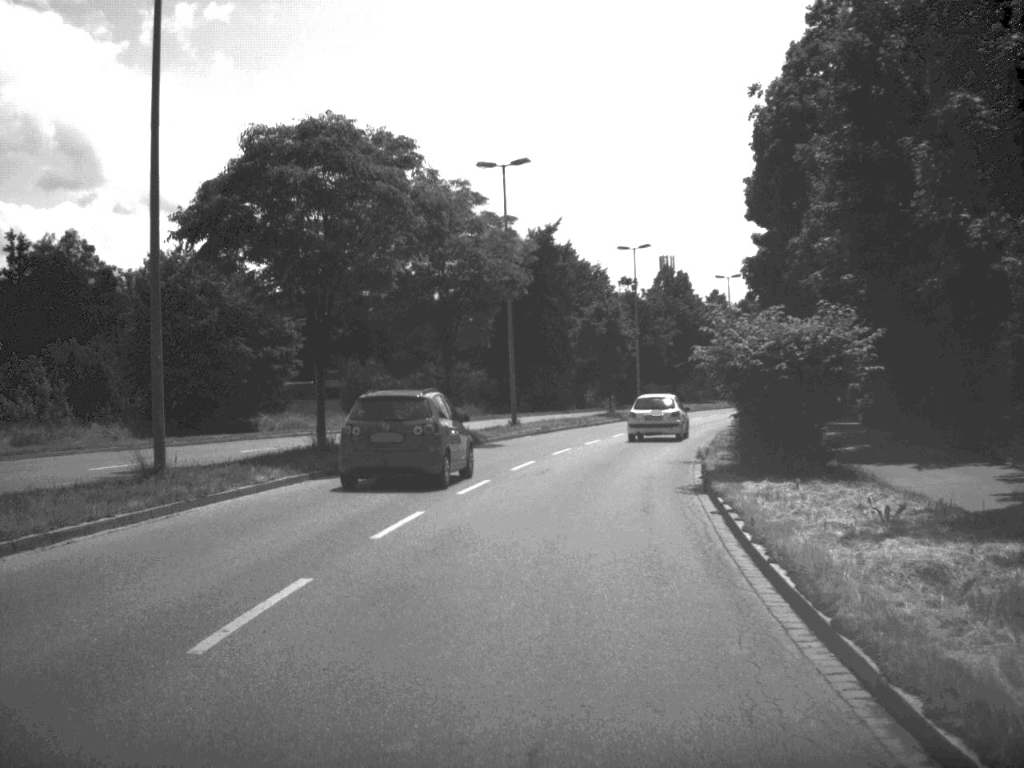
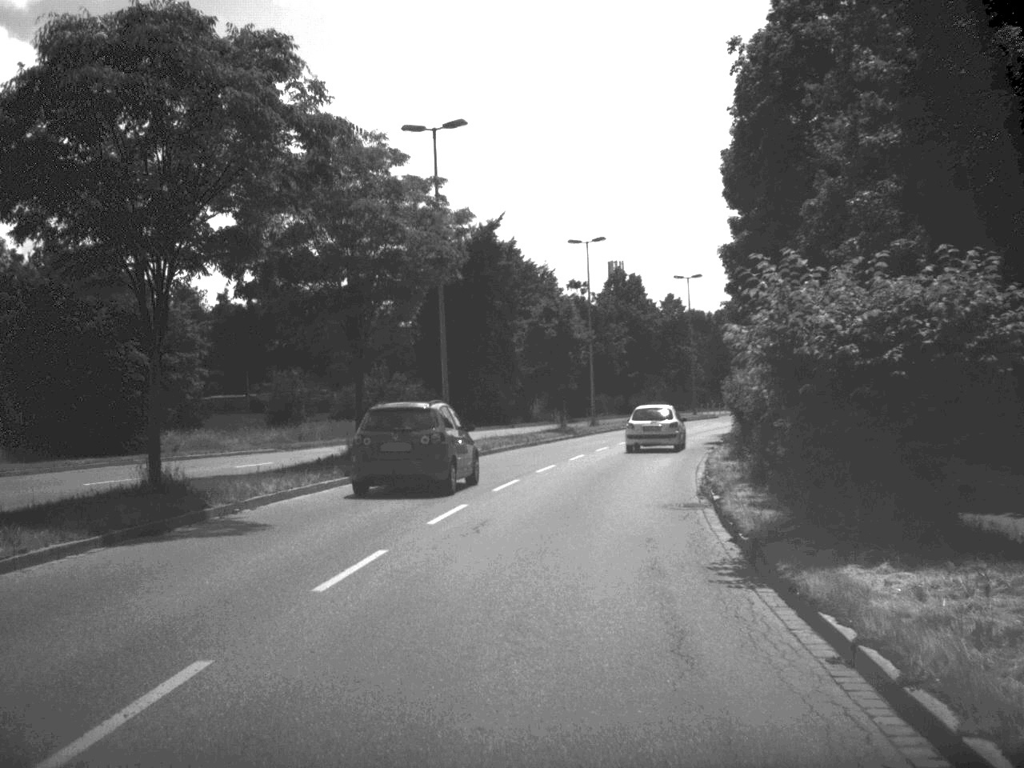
(+0.2, +8.8) m; +2°
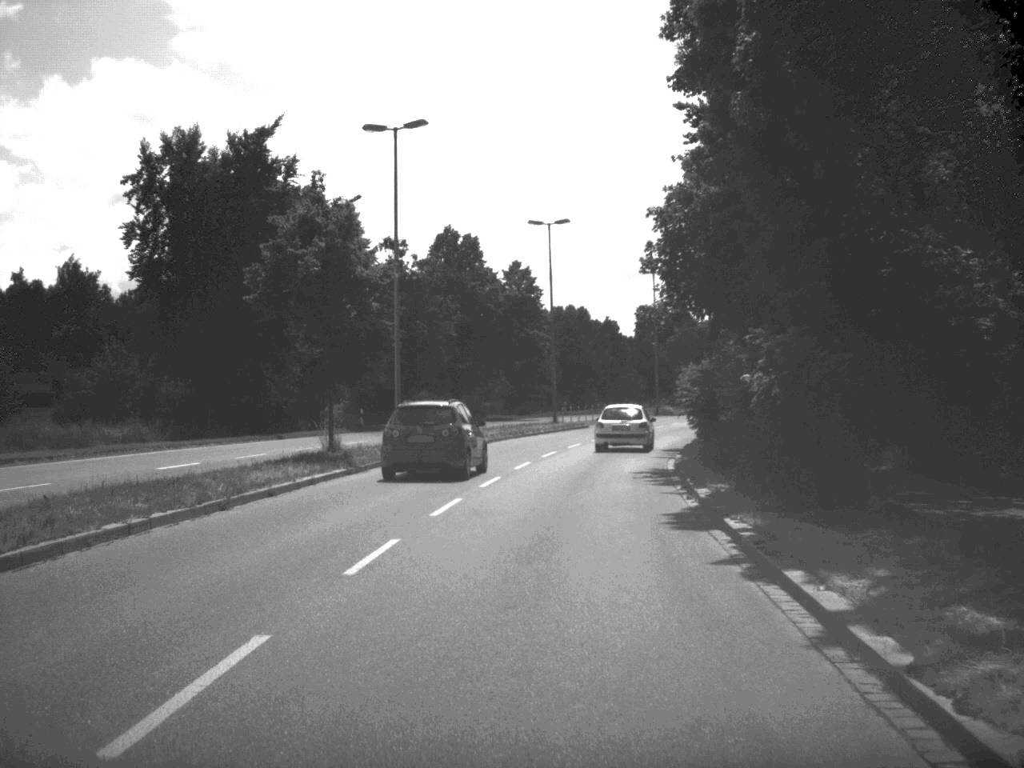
(+2.0, +28.5) m; +7°
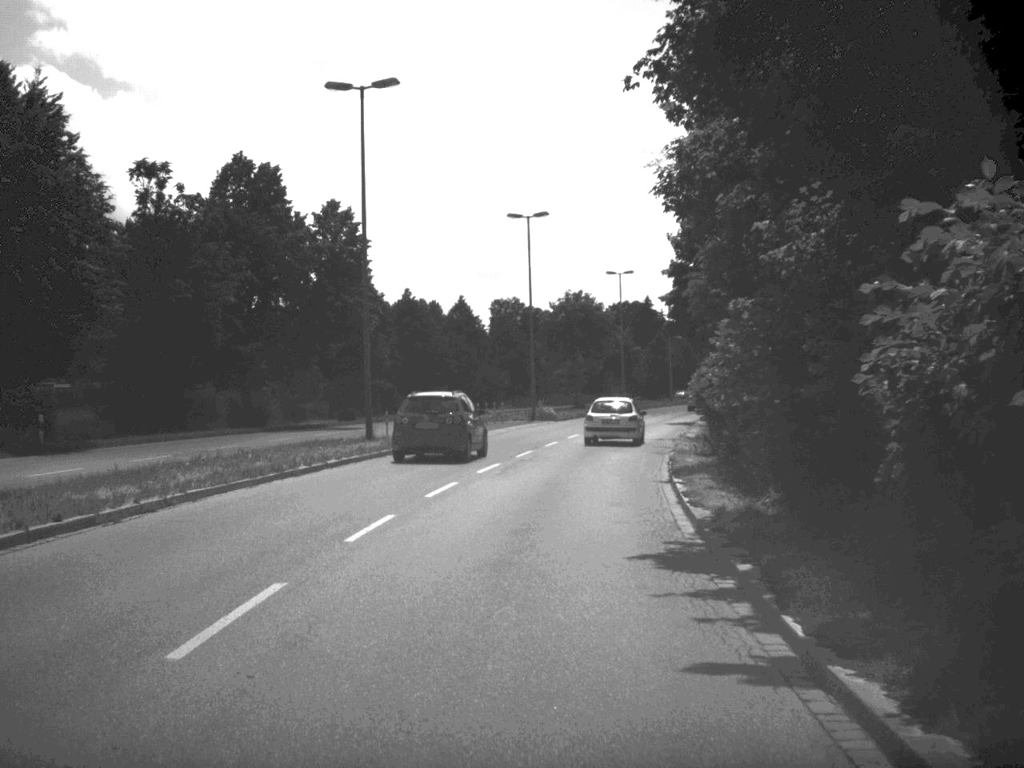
(+1.5, +27.4) m; +6°
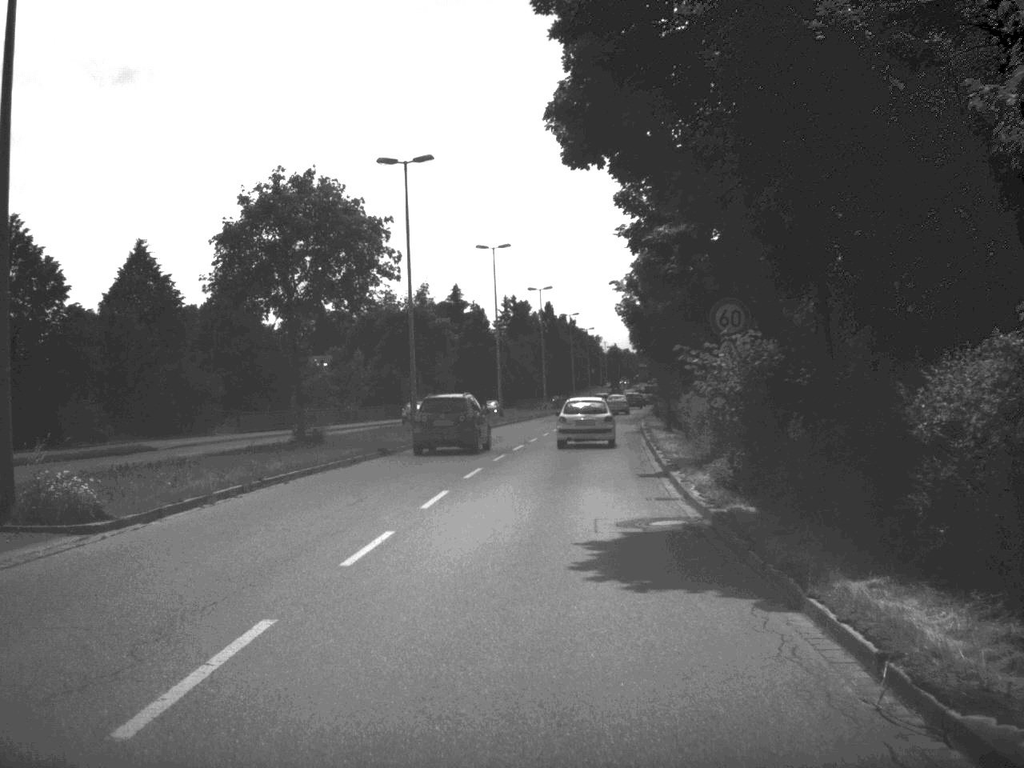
(+3.9, +48.4) m; +8°
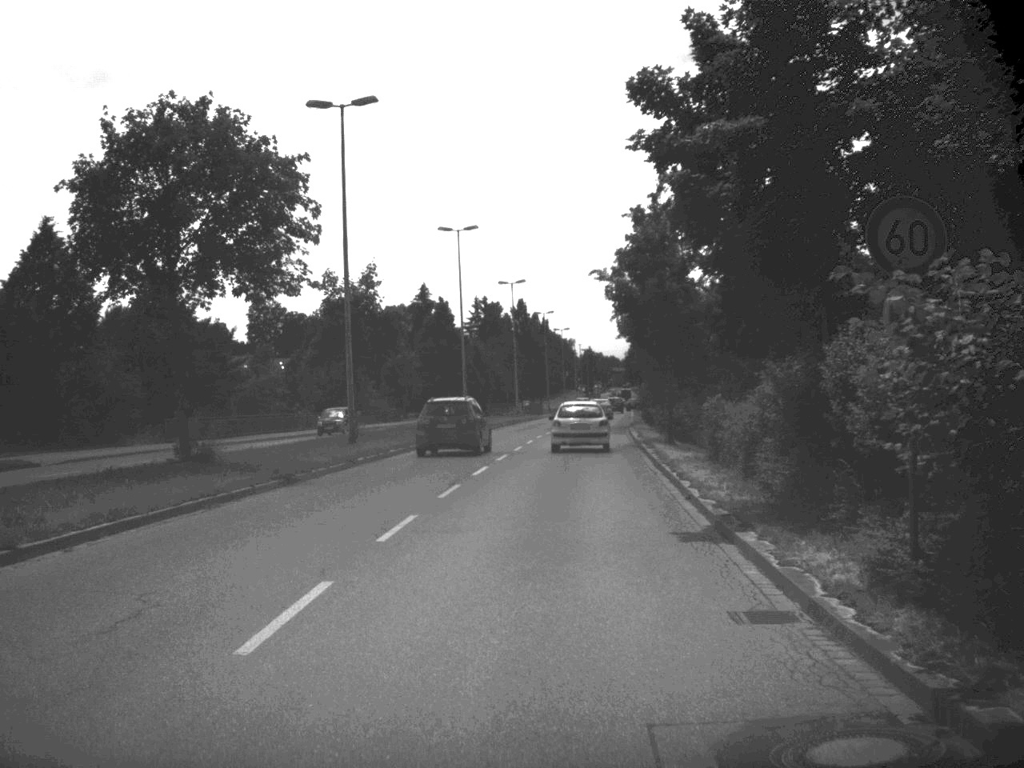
(+0.1, +9.9) m; +1°
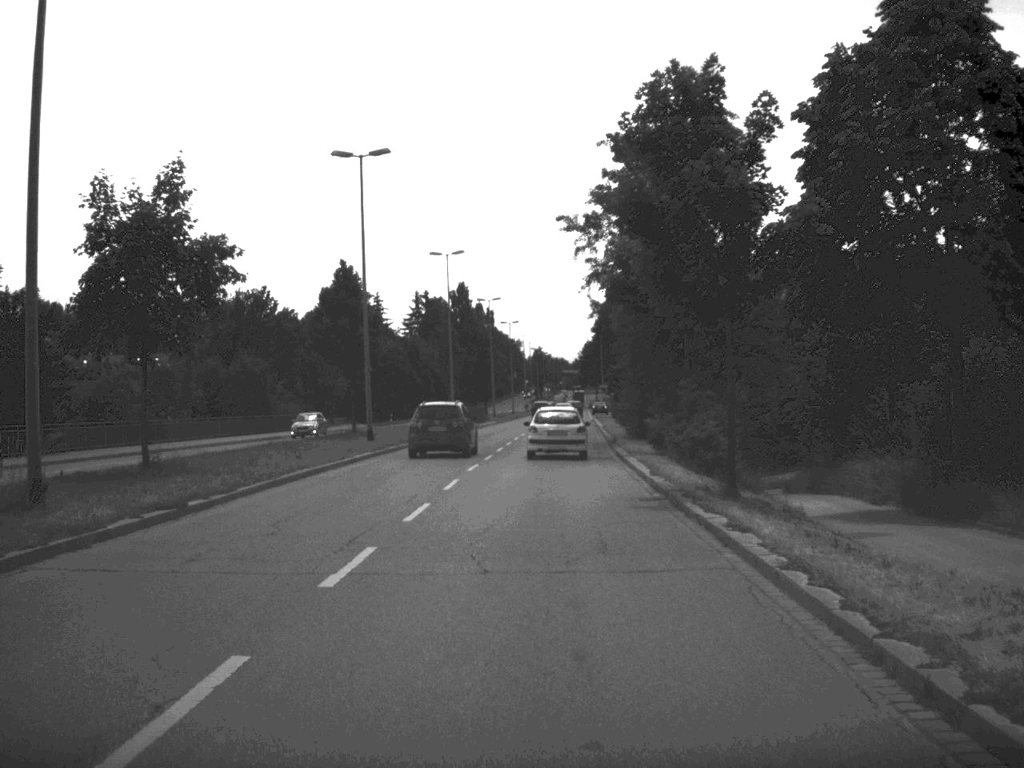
(+0.4, +20.7) m; +2°
